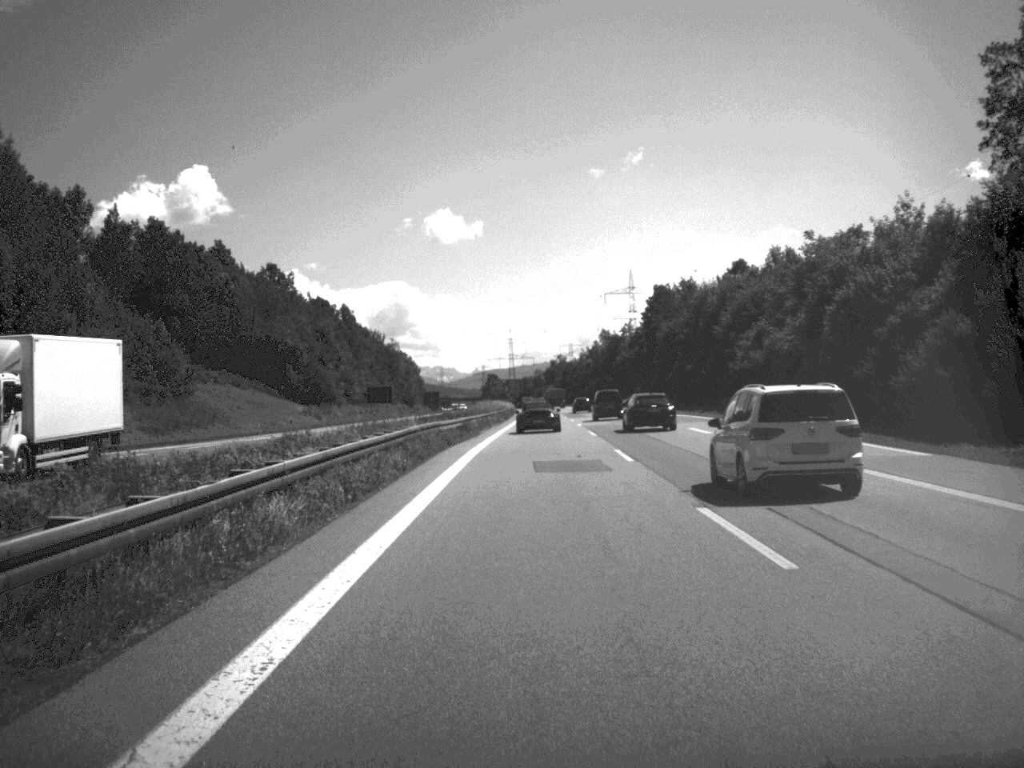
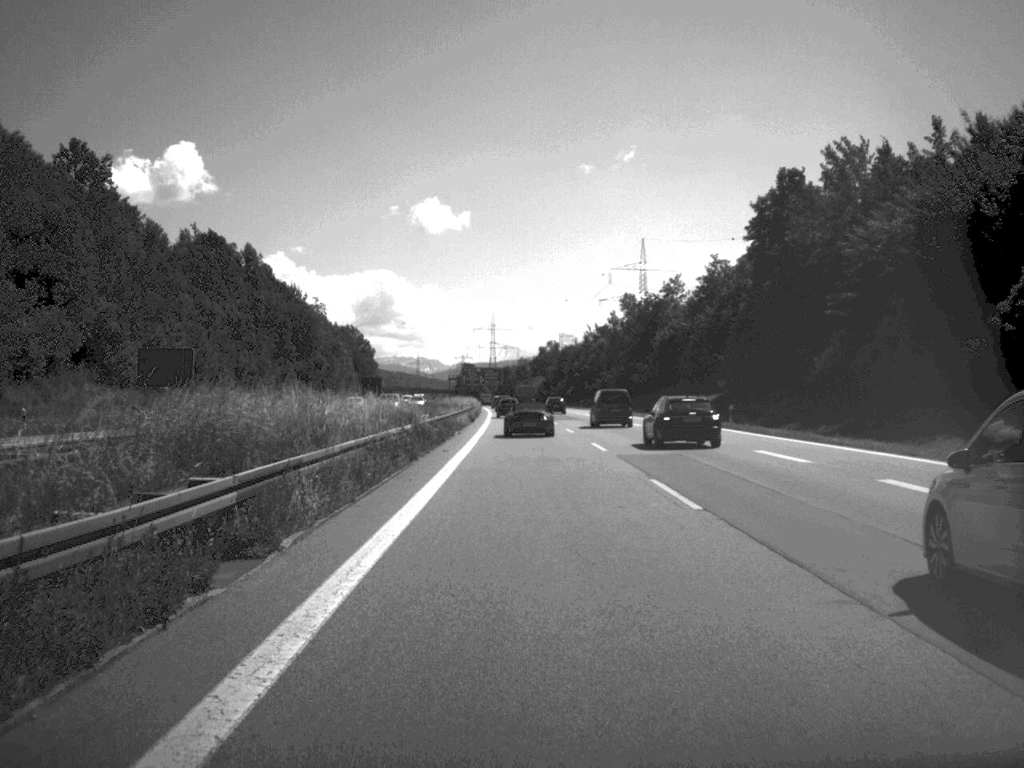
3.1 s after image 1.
(+0.6, +100.3) m; 0°
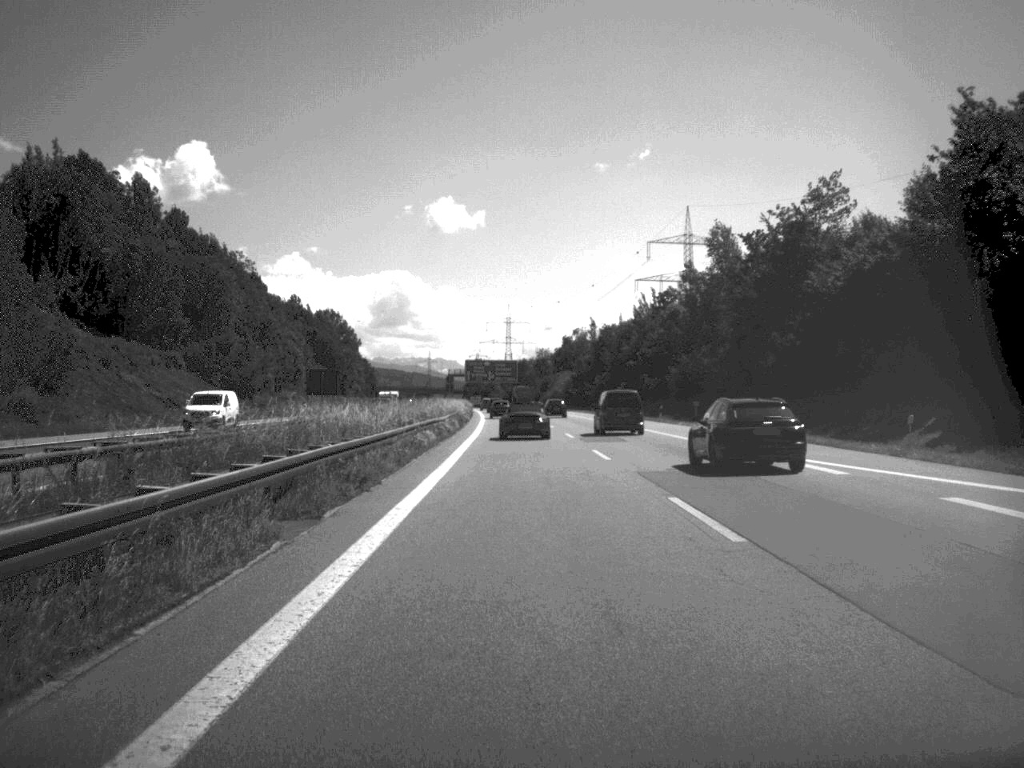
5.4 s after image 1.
(-0.8, +74.5) m; -1°
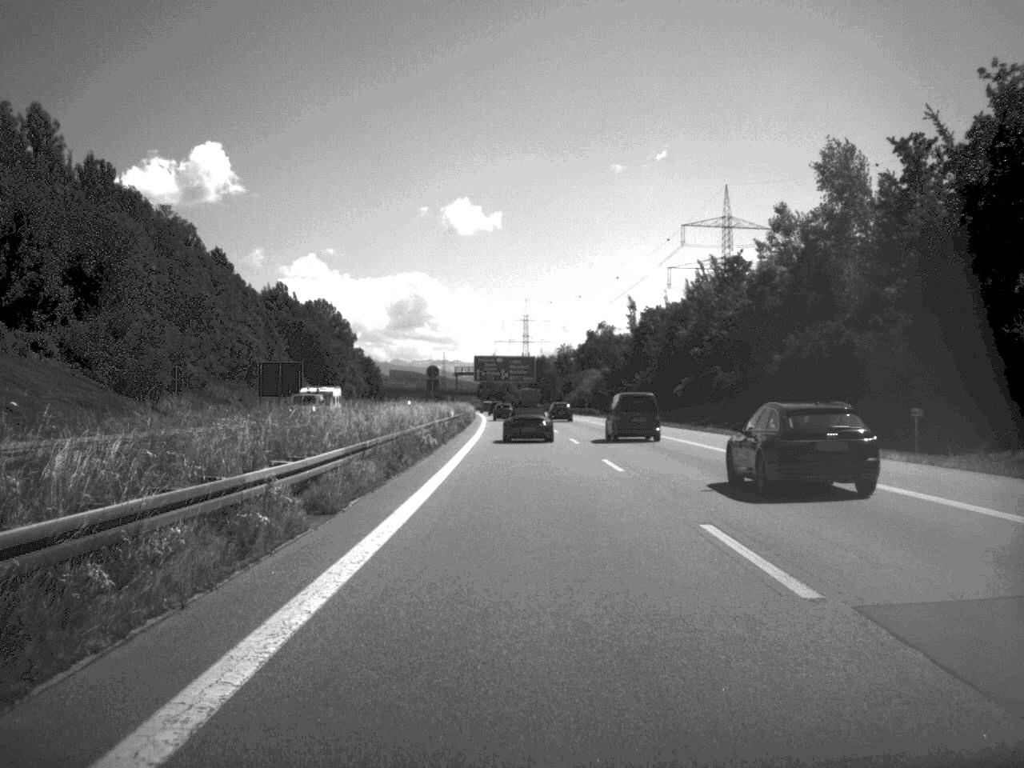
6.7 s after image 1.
(-0.3, +39.0) m; -1°
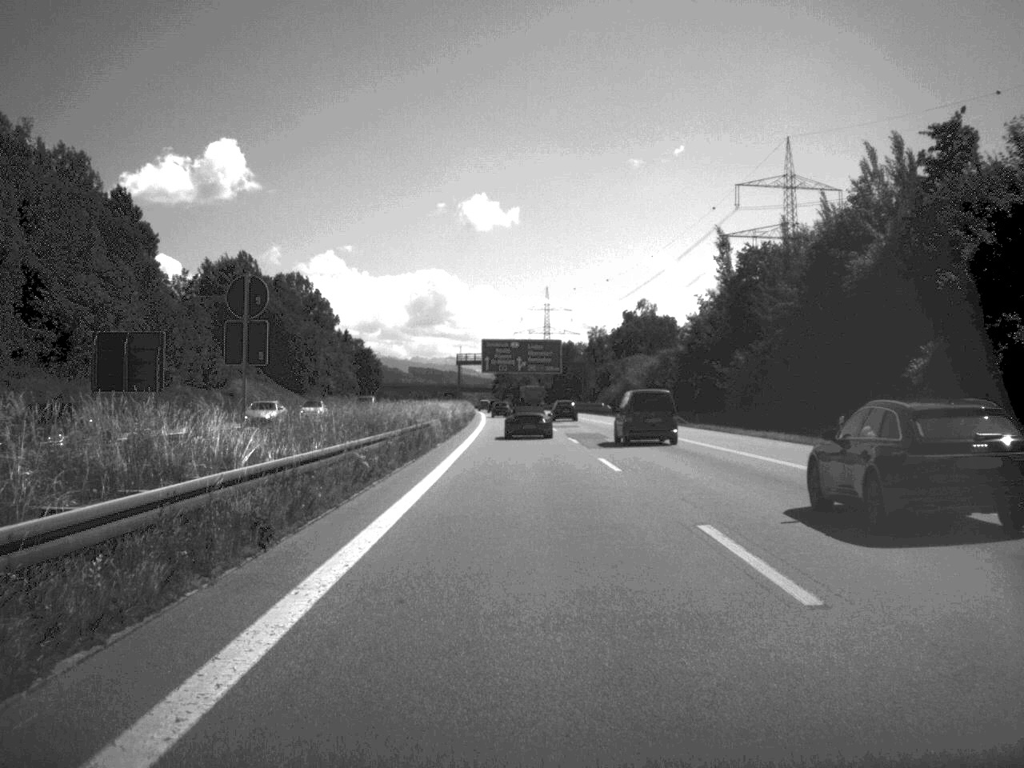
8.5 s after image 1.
(-0.4, +53.8) m; -1°
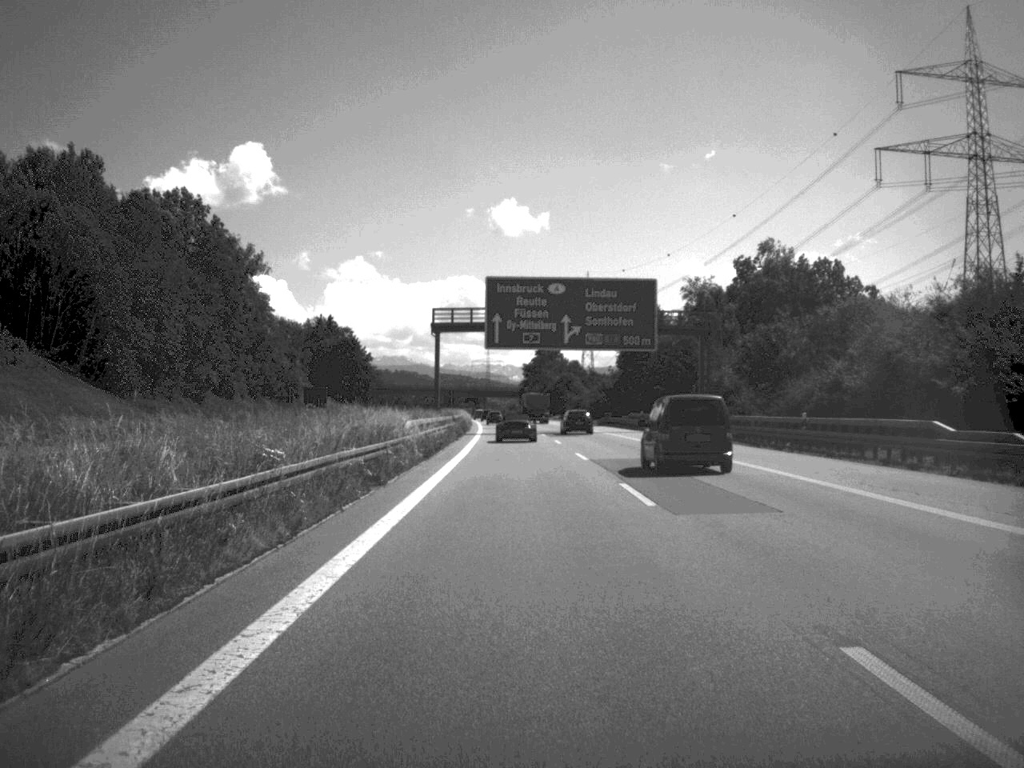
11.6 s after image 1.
(-1.5, +95.3) m; -2°
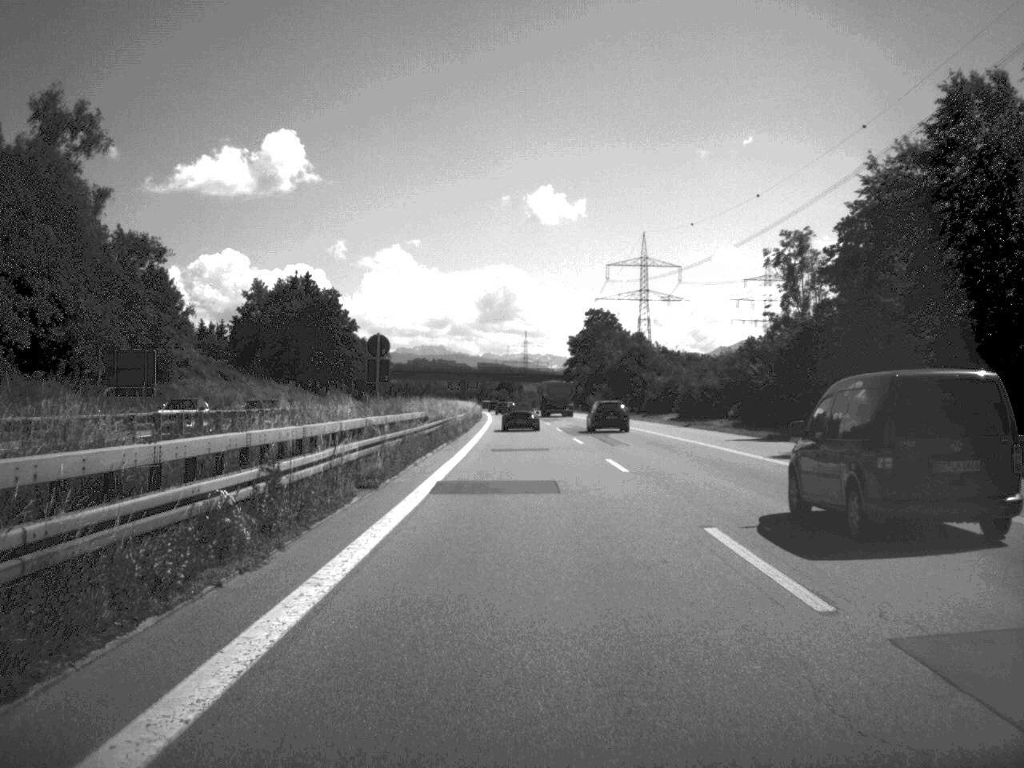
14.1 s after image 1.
(-1.4, +82.0) m; -2°
